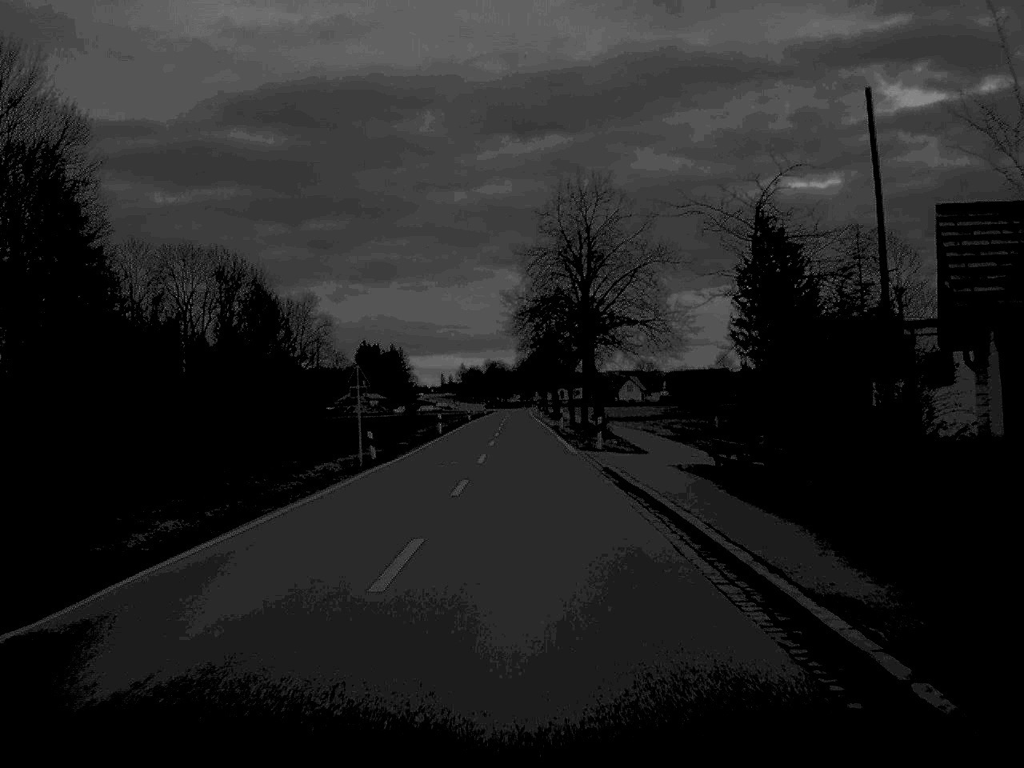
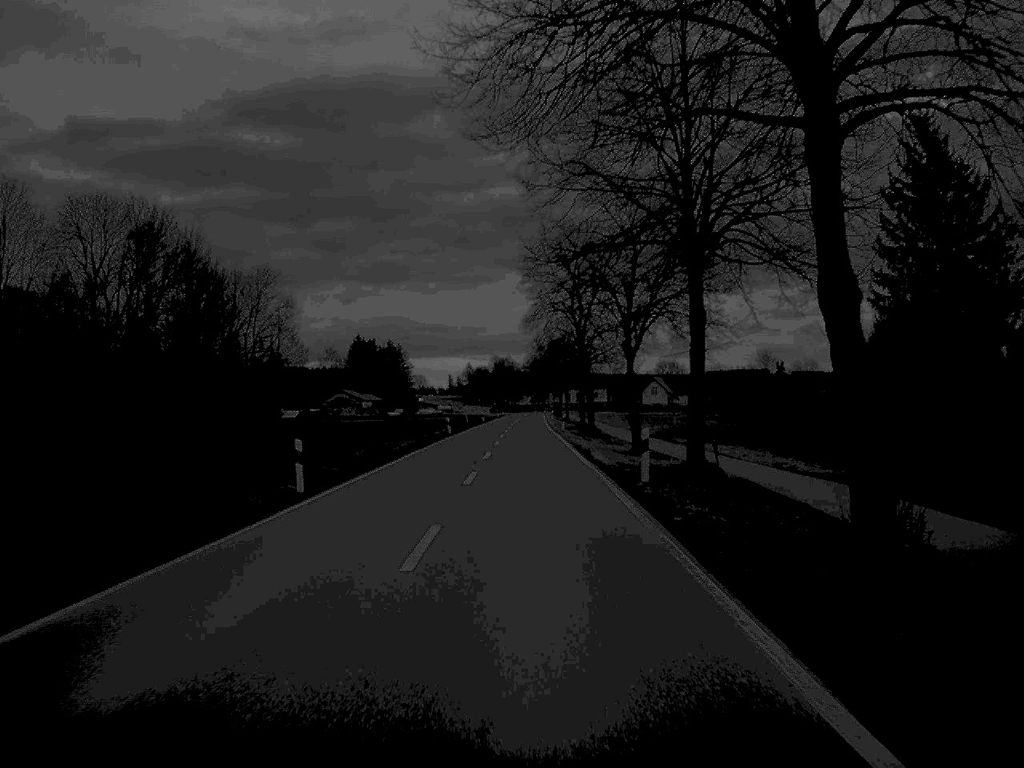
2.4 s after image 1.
(-0.1, +45.6) m; 0°
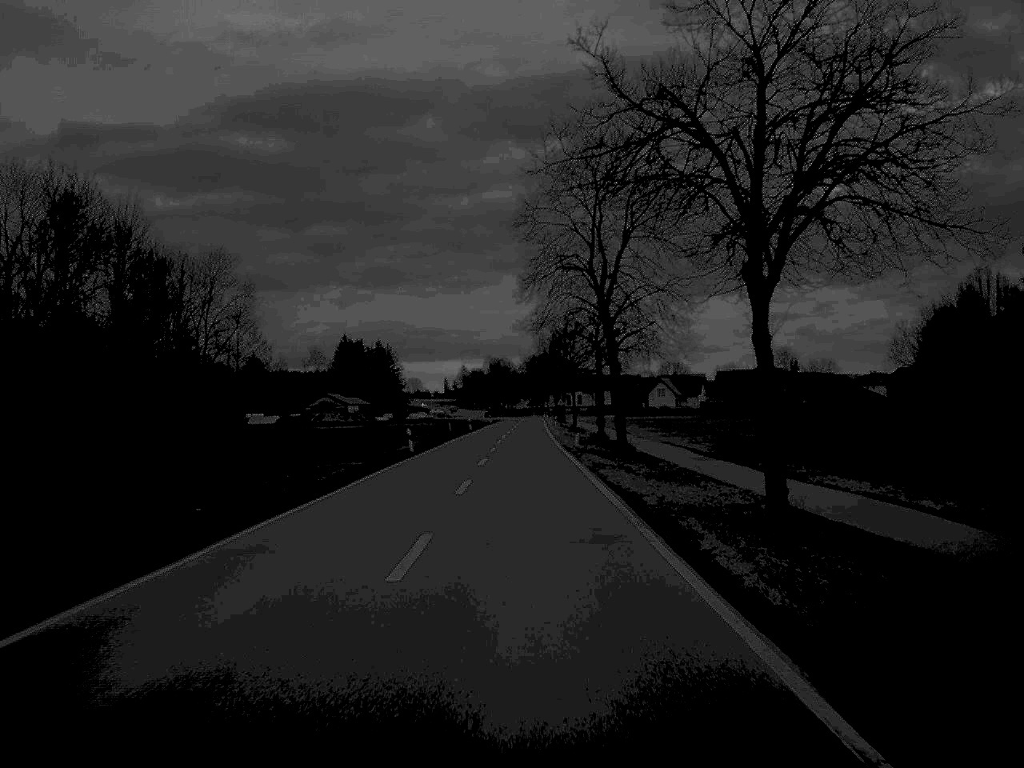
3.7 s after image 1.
(0.0, +24.5) m; 0°
